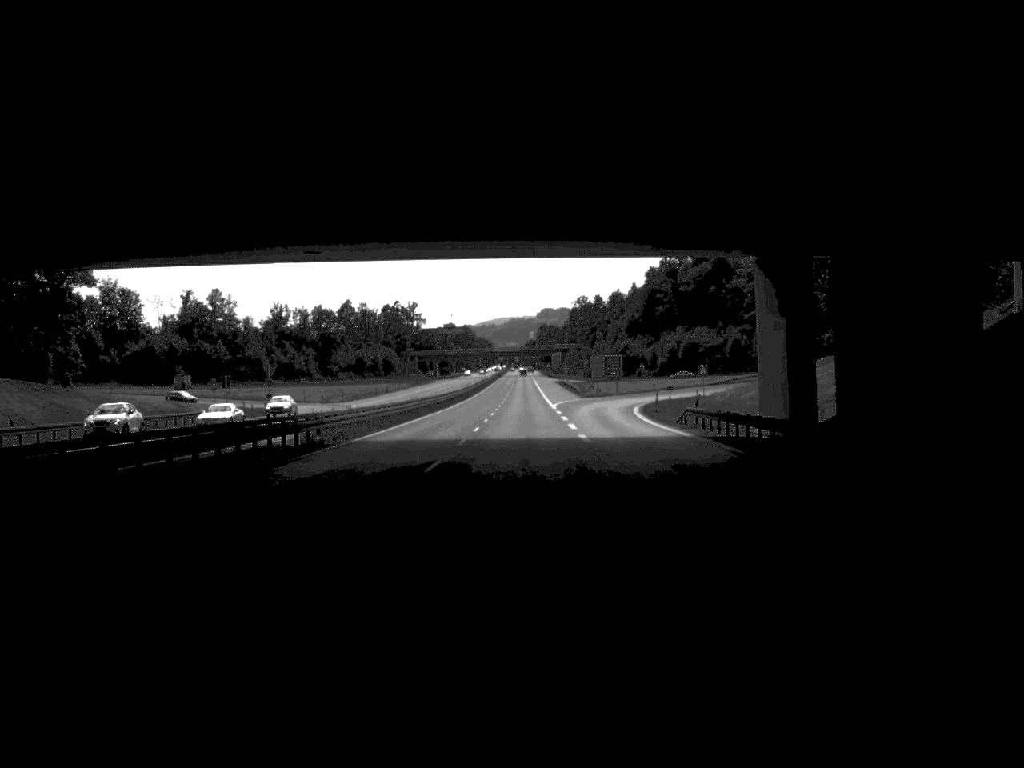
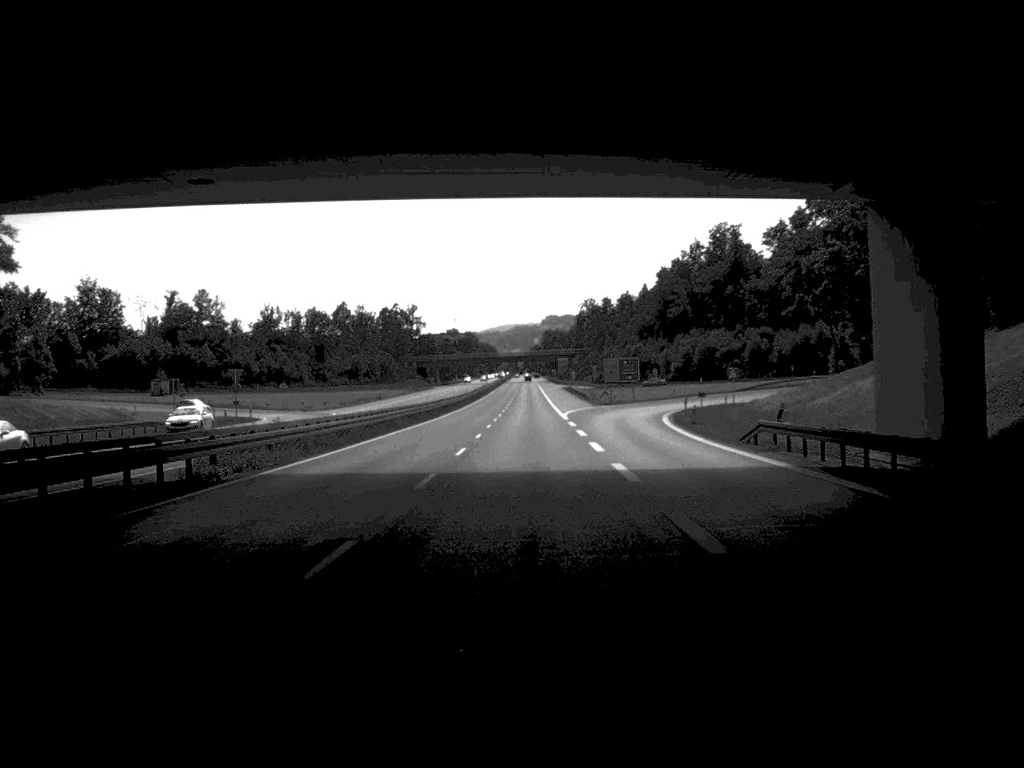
(0.0, +14.9) m; 0°
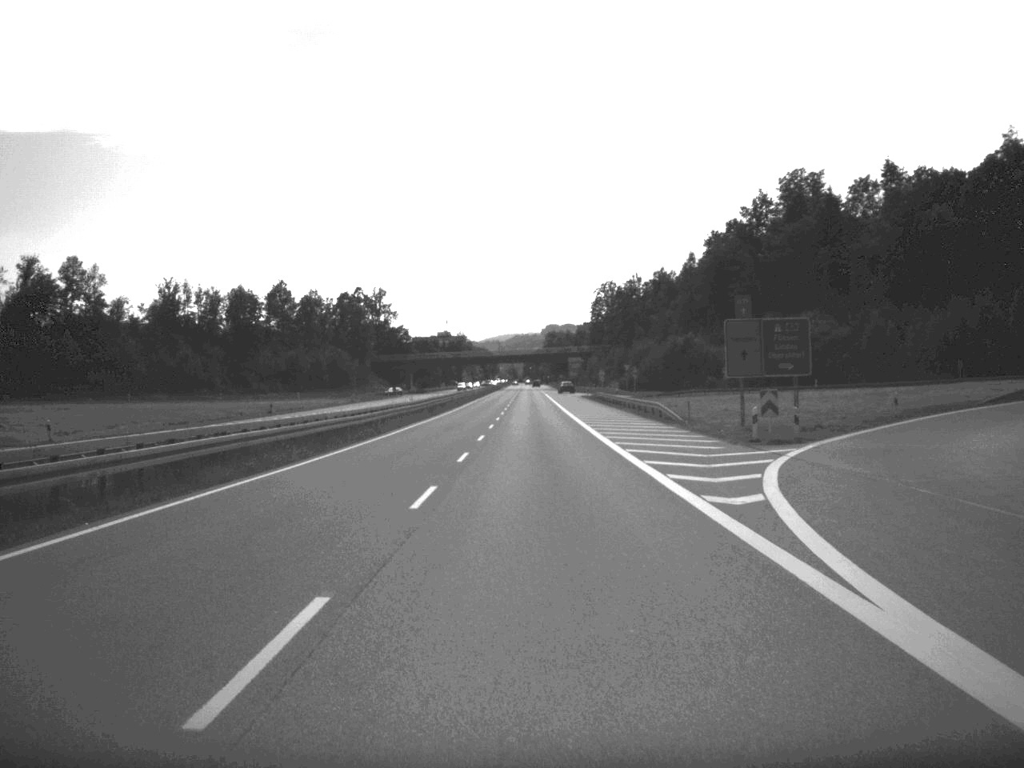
(-0.2, +73.4) m; 0°
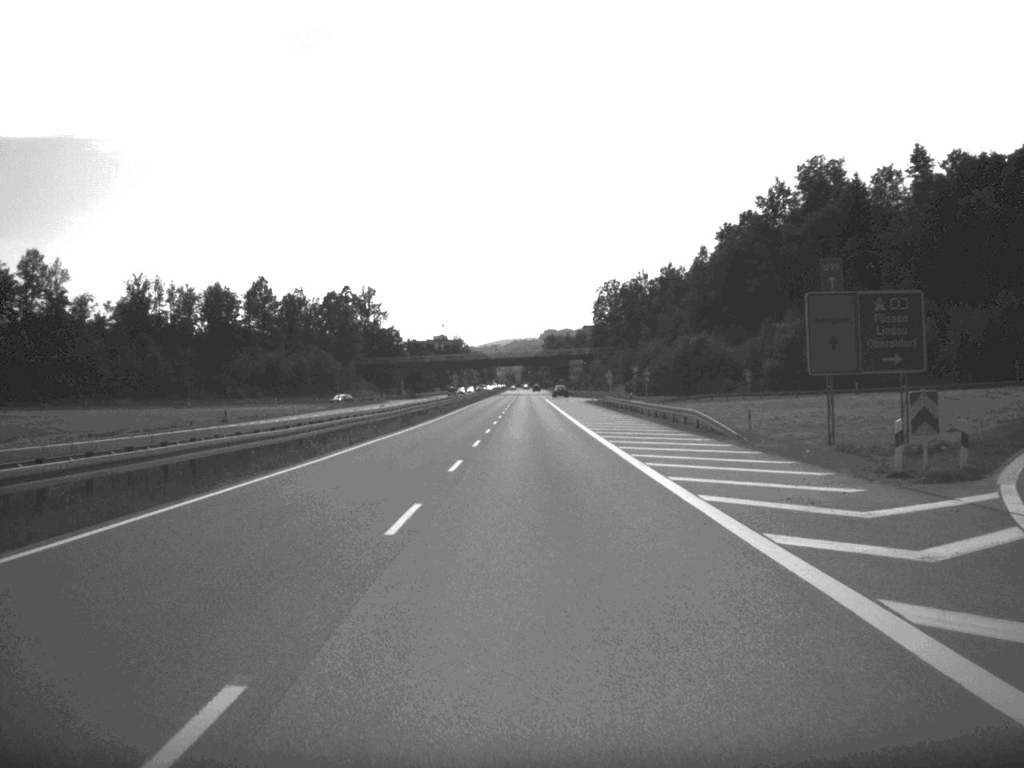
(0.0, +14.5) m; 0°
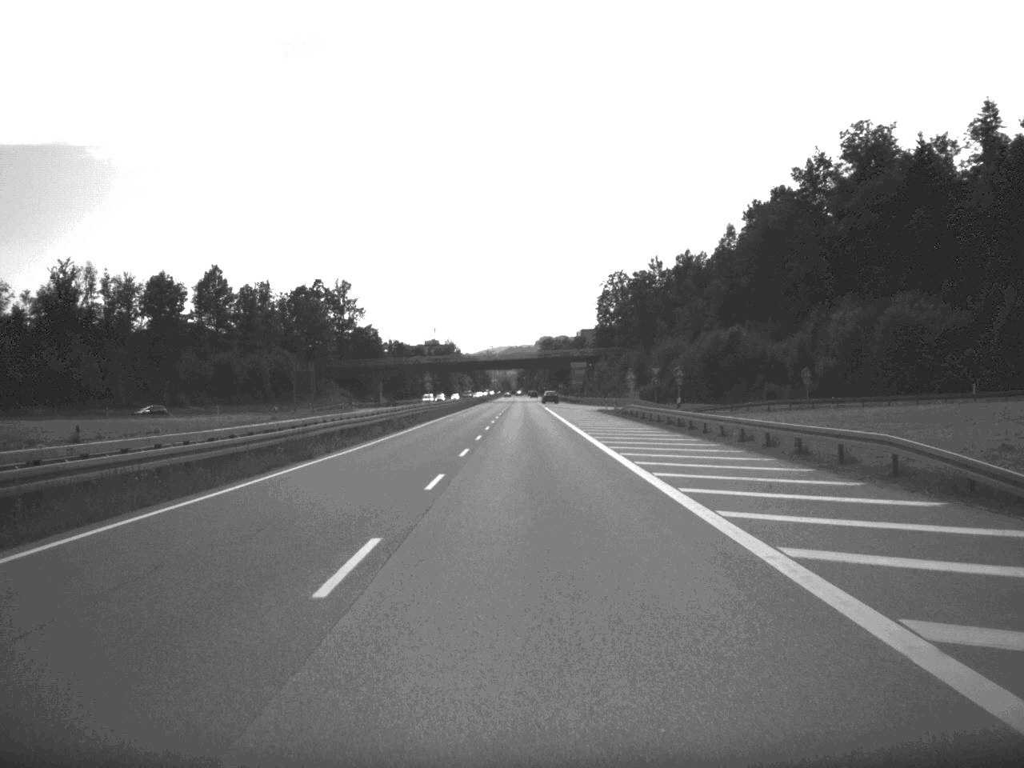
(+0.1, +27.4) m; 0°
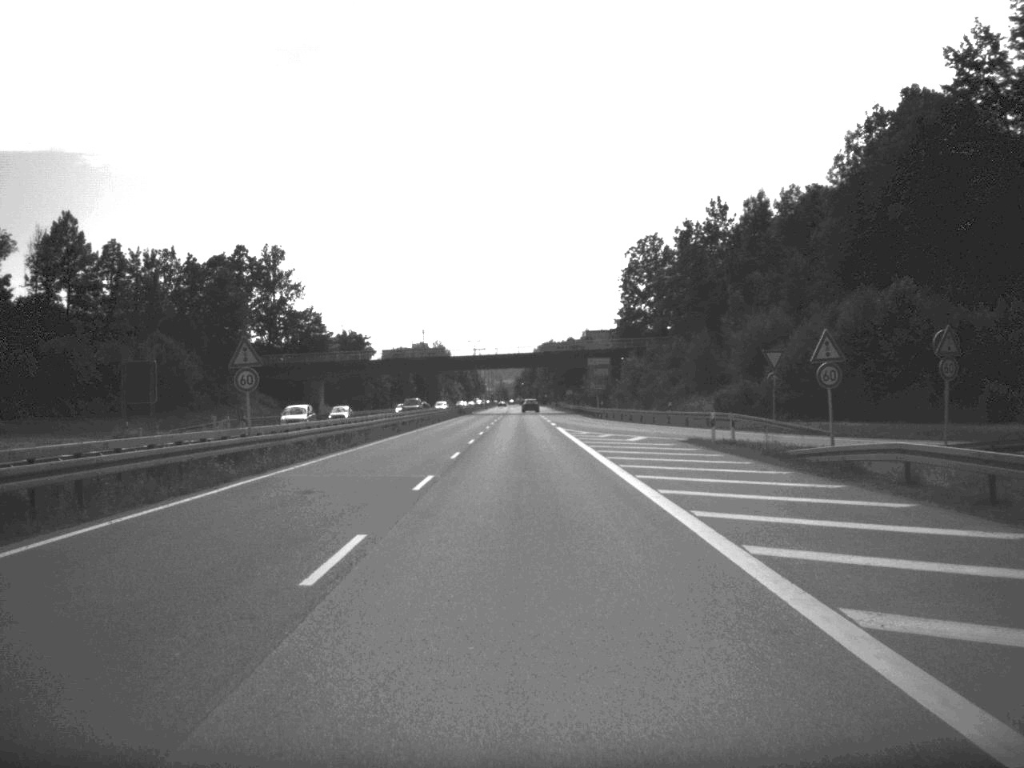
(-0.1, +56.7) m; 0°
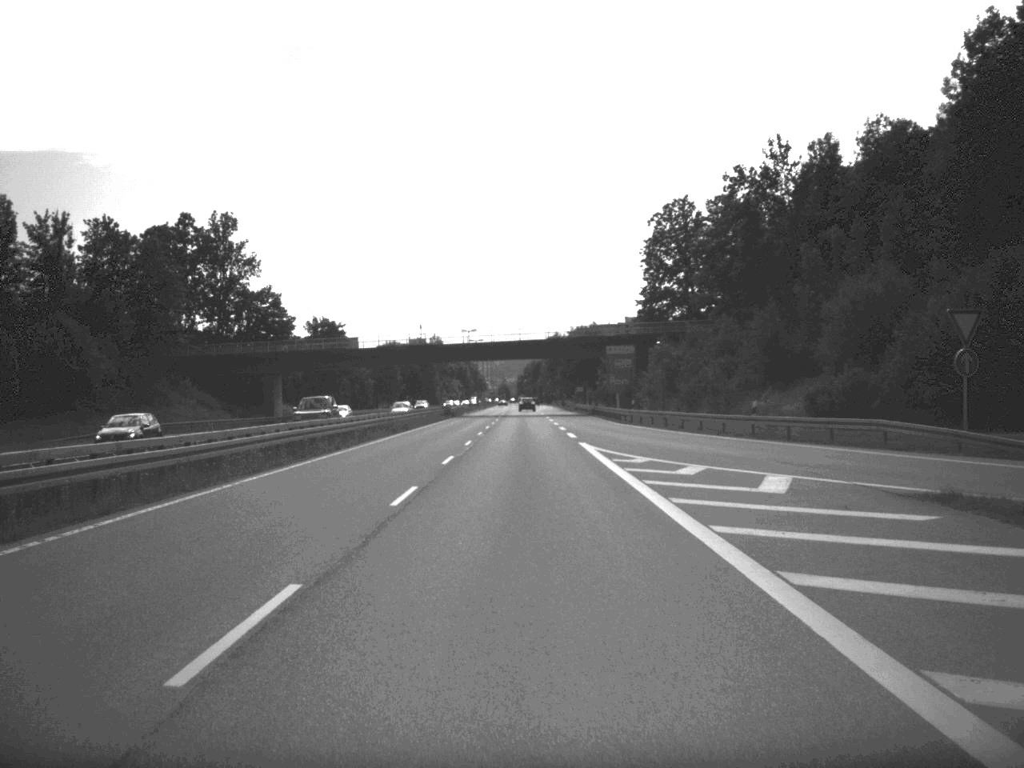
(-0.1, +26.7) m; 0°
